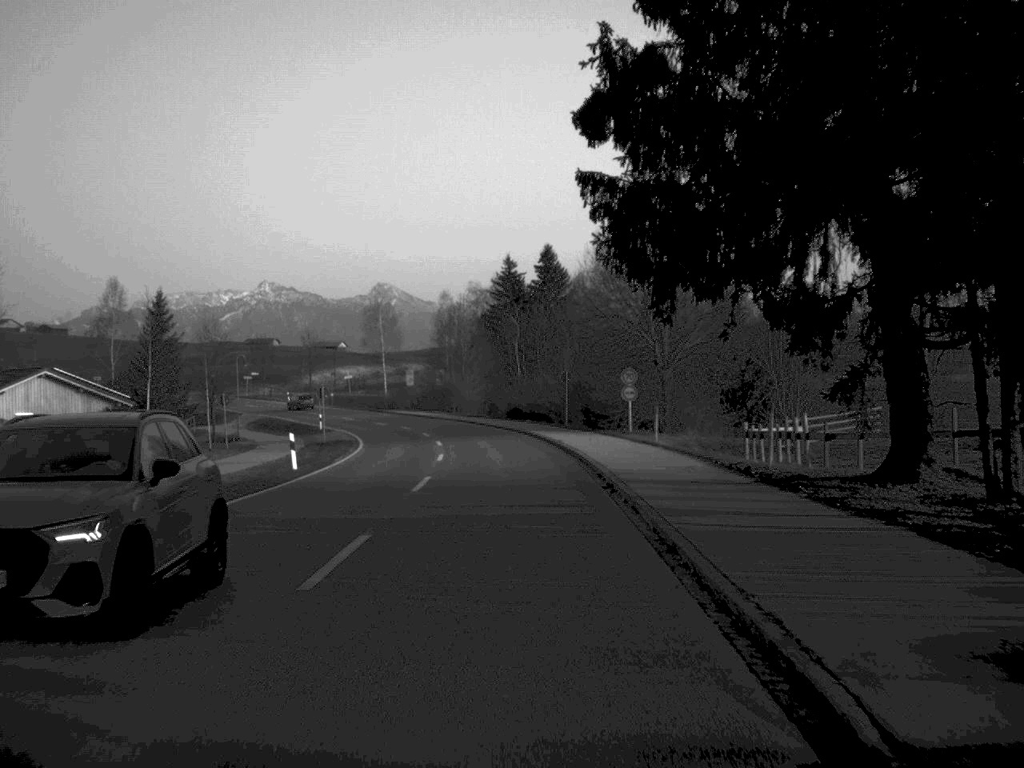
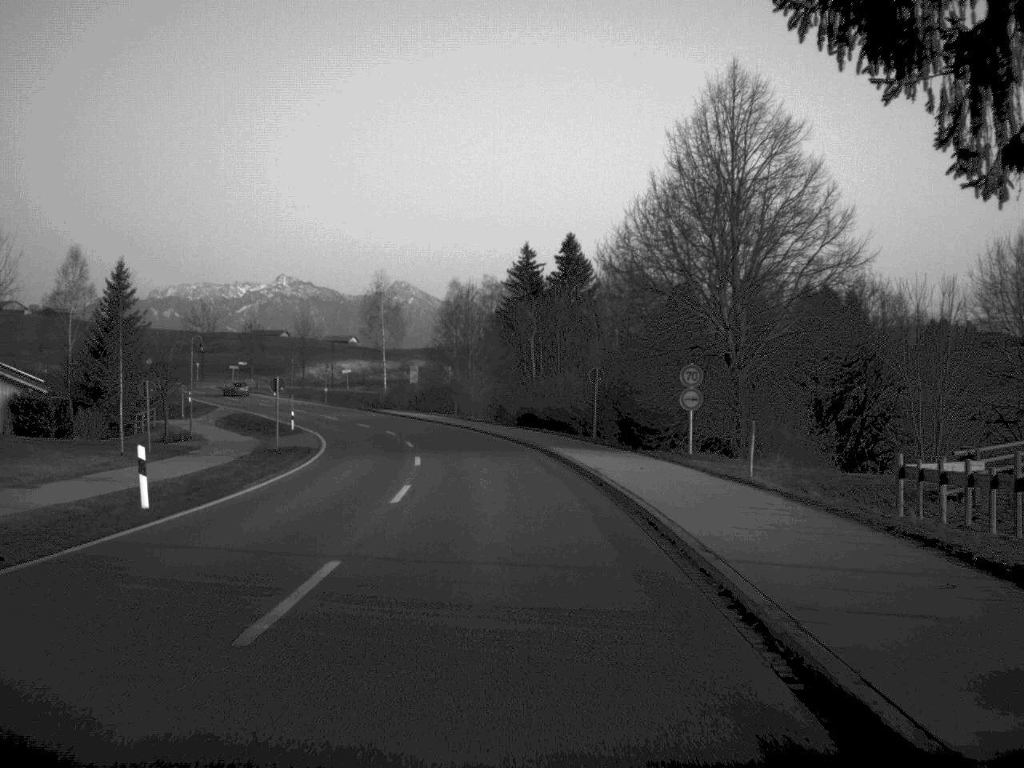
(-0.1, +14.6) m; -1°
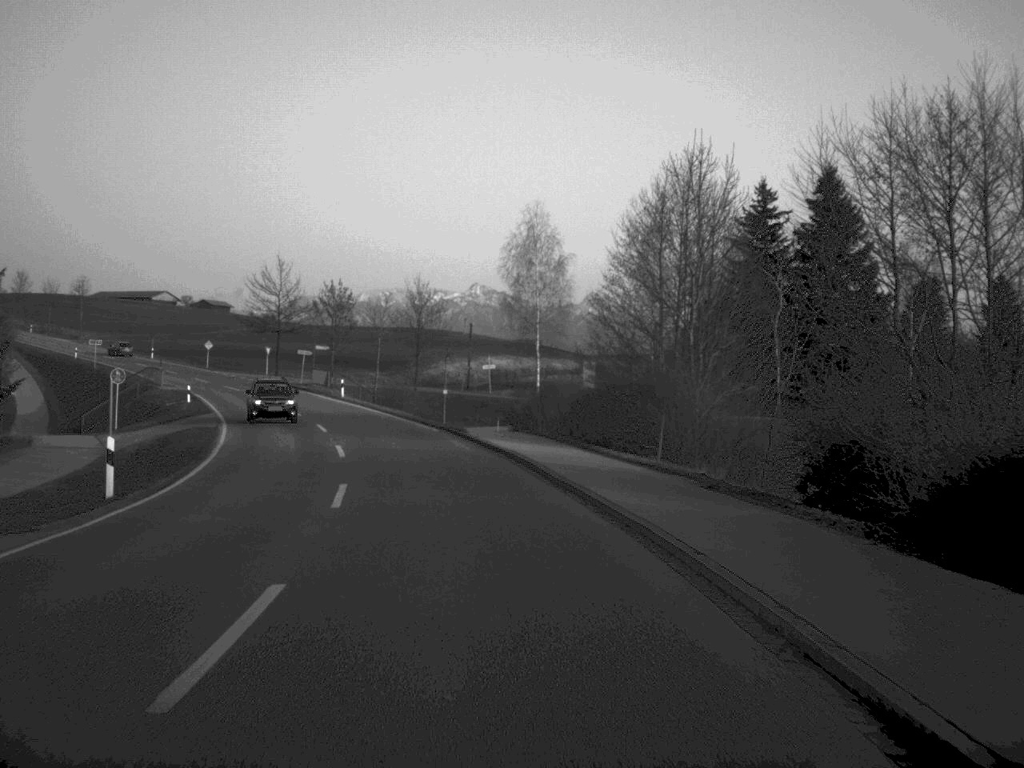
(-2.8, +49.8) m; -9°
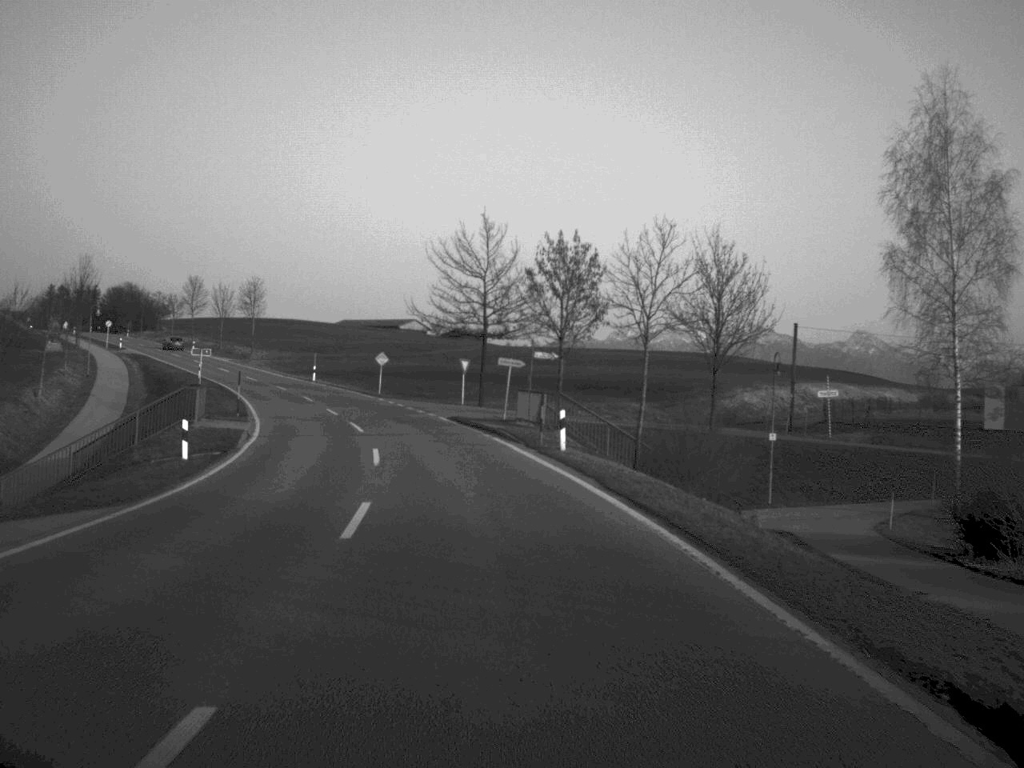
(-4.3, +39.7) m; -12°
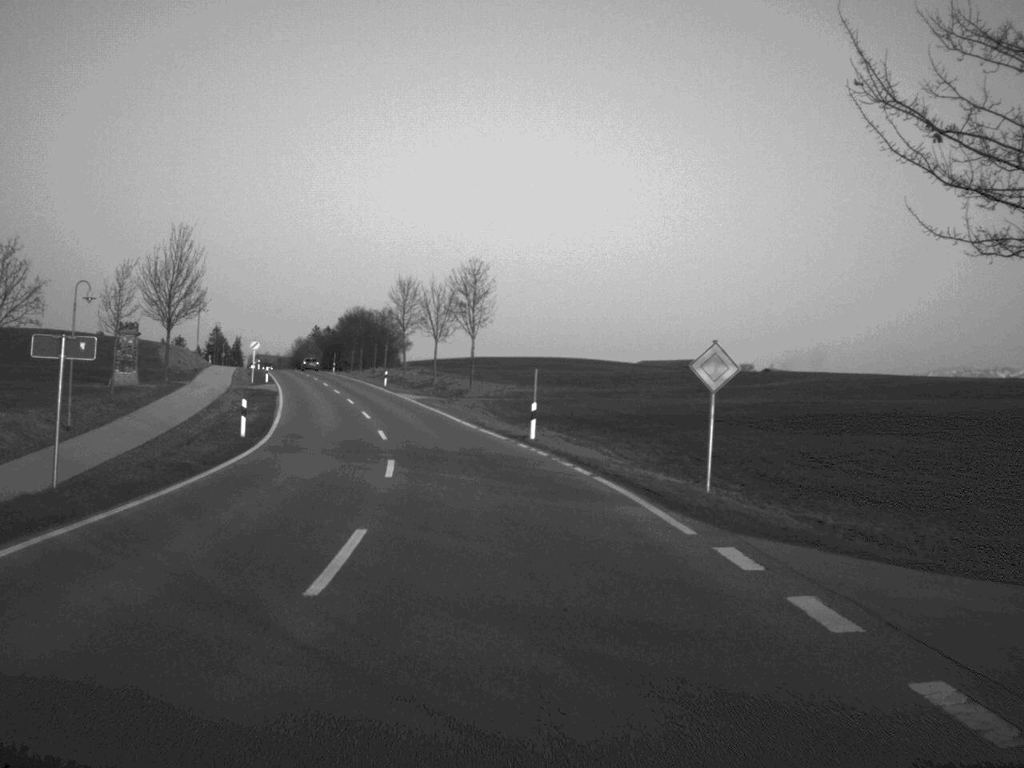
(-6.0, +51.5) m; -13°
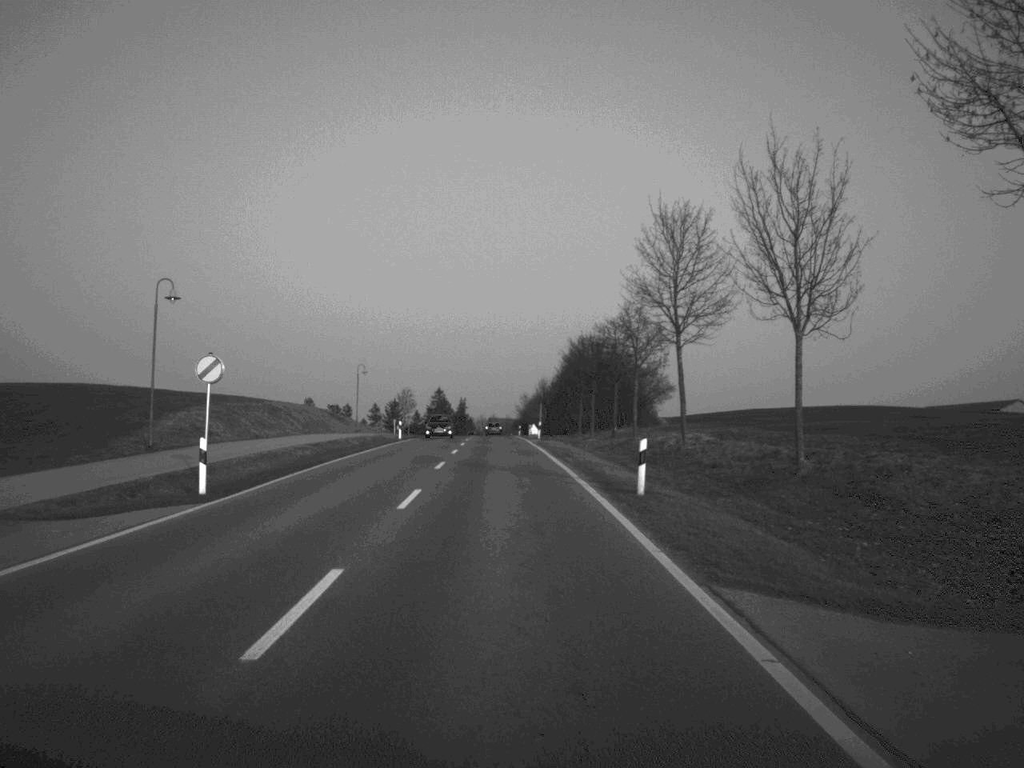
(-6.6, +61.6) m; -11°
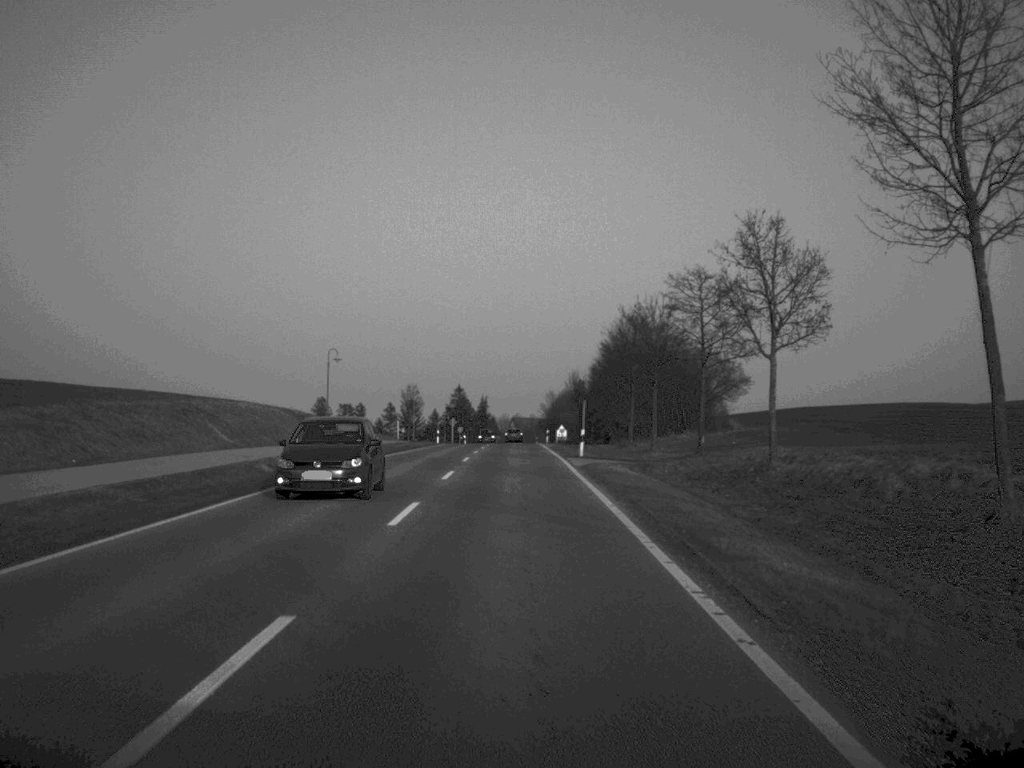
(-0.3, +26.6) m; -1°
